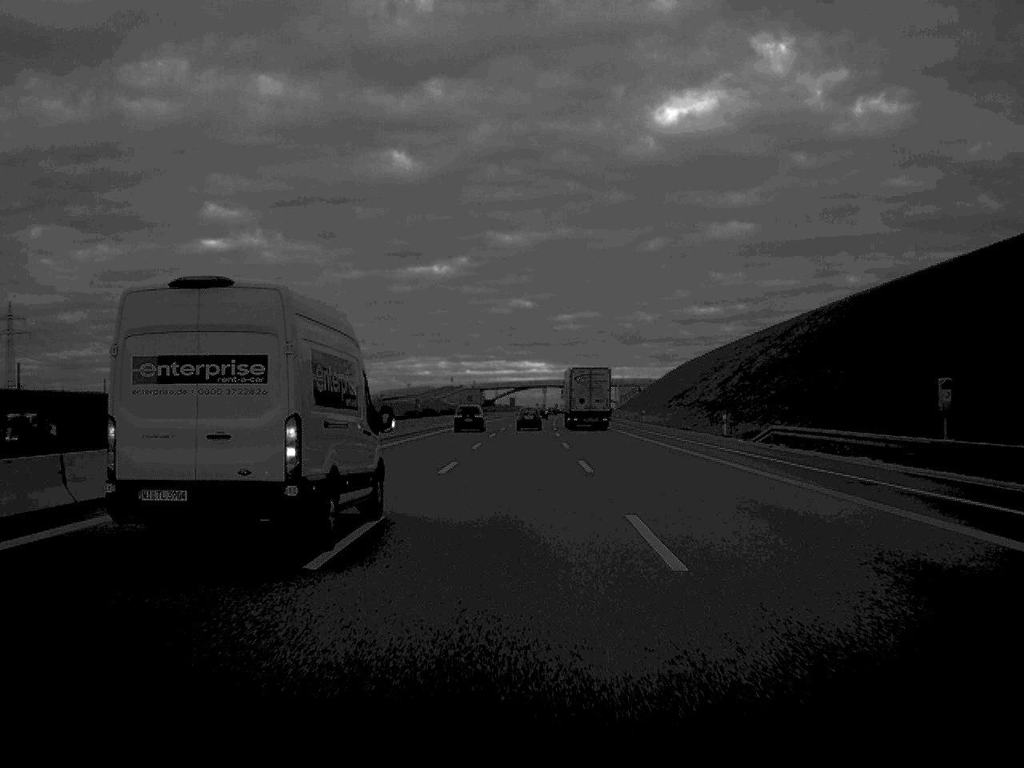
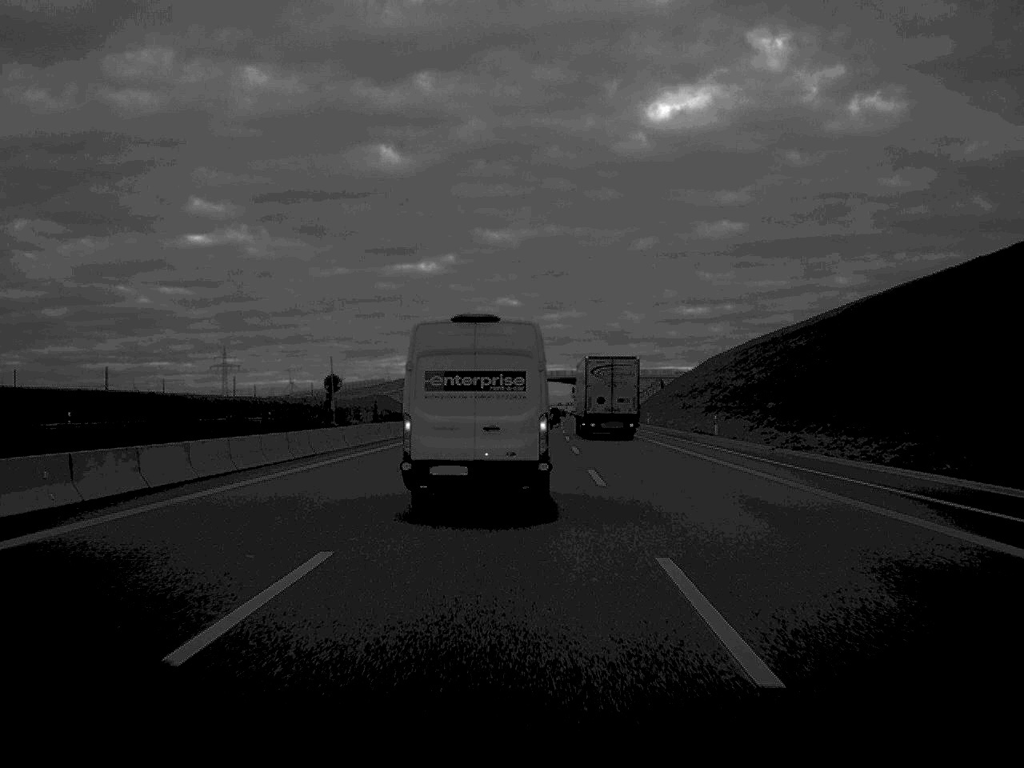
(+0.7, +94.0) m; +1°
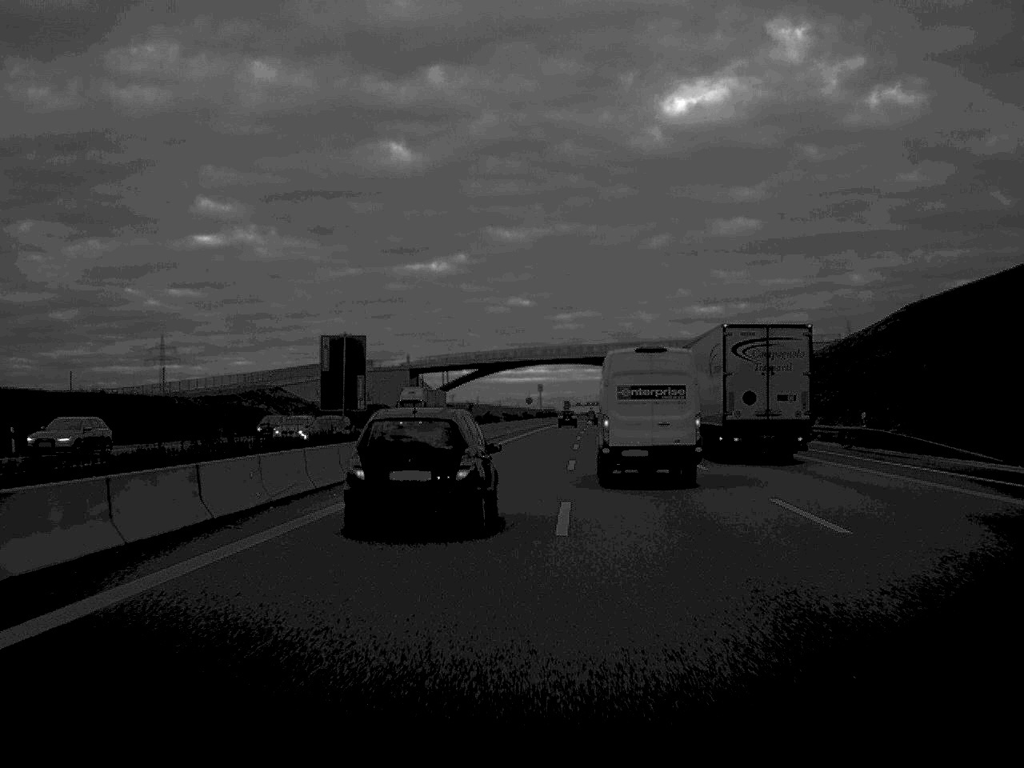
(-0.1, +117.5) m; 0°
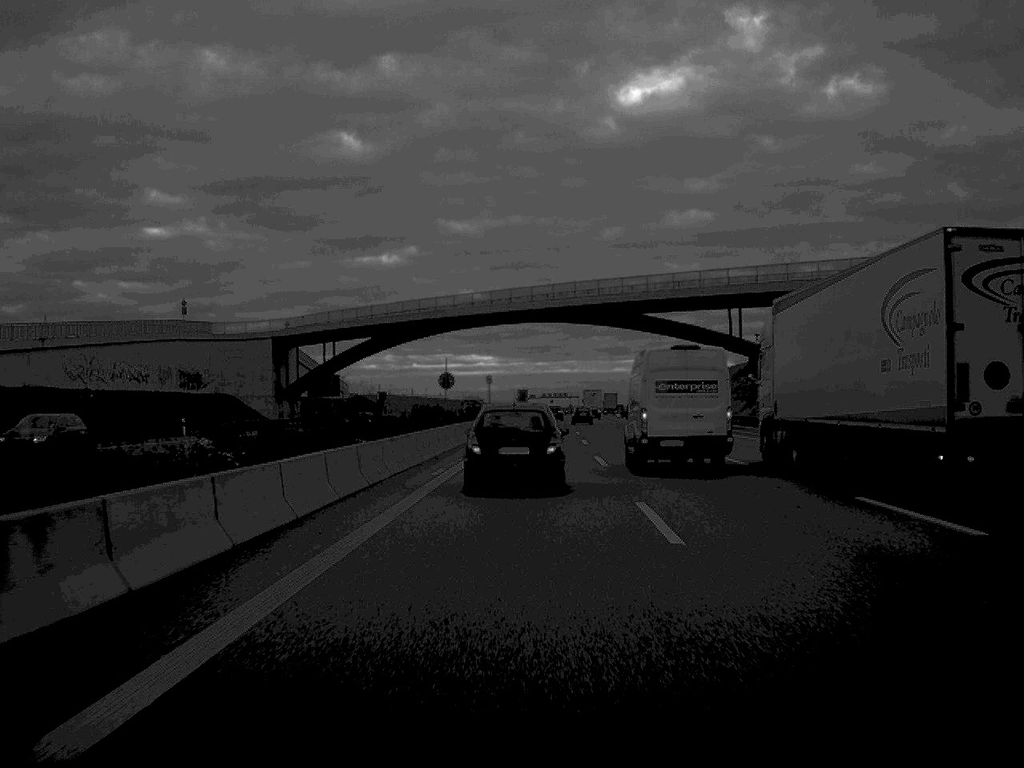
(+1.6, +73.8) m; +2°
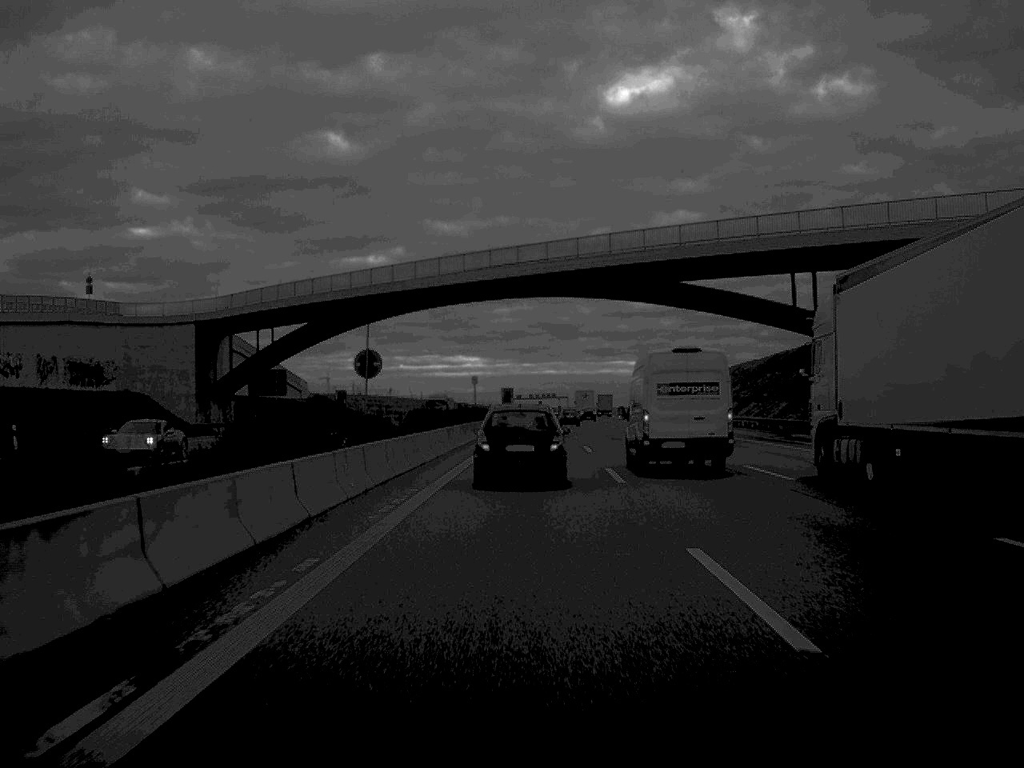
(+0.1, +24.3) m; +1°
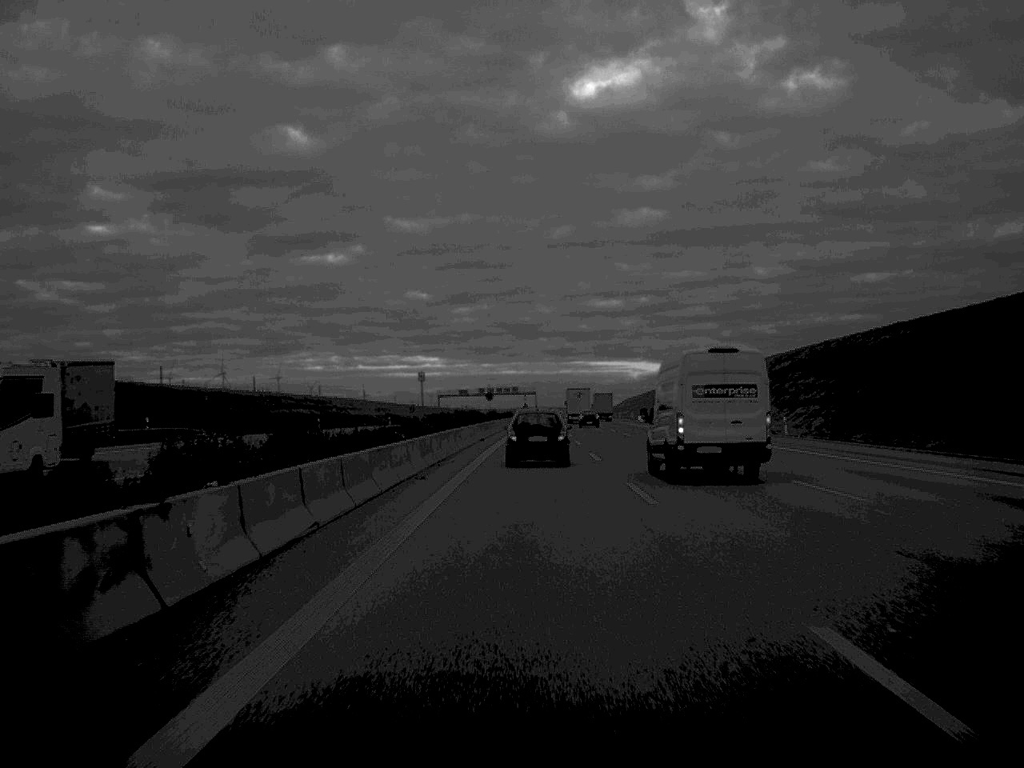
(+2.1, +130.5) m; +2°
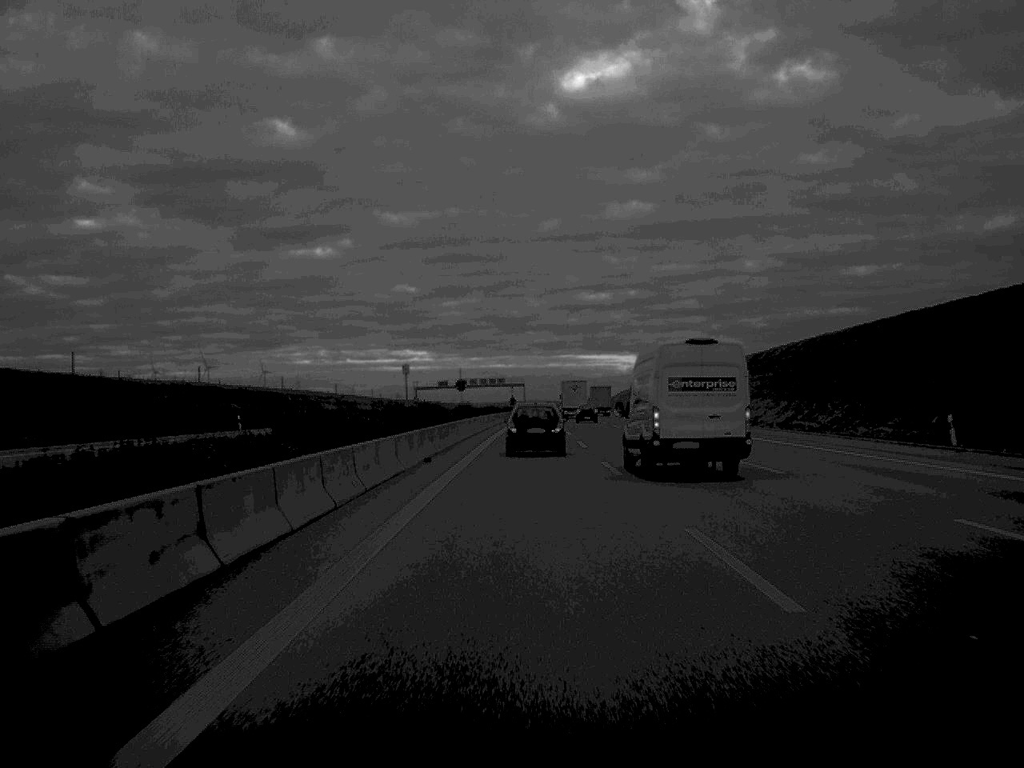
(+0.1, +29.2) m; +1°
